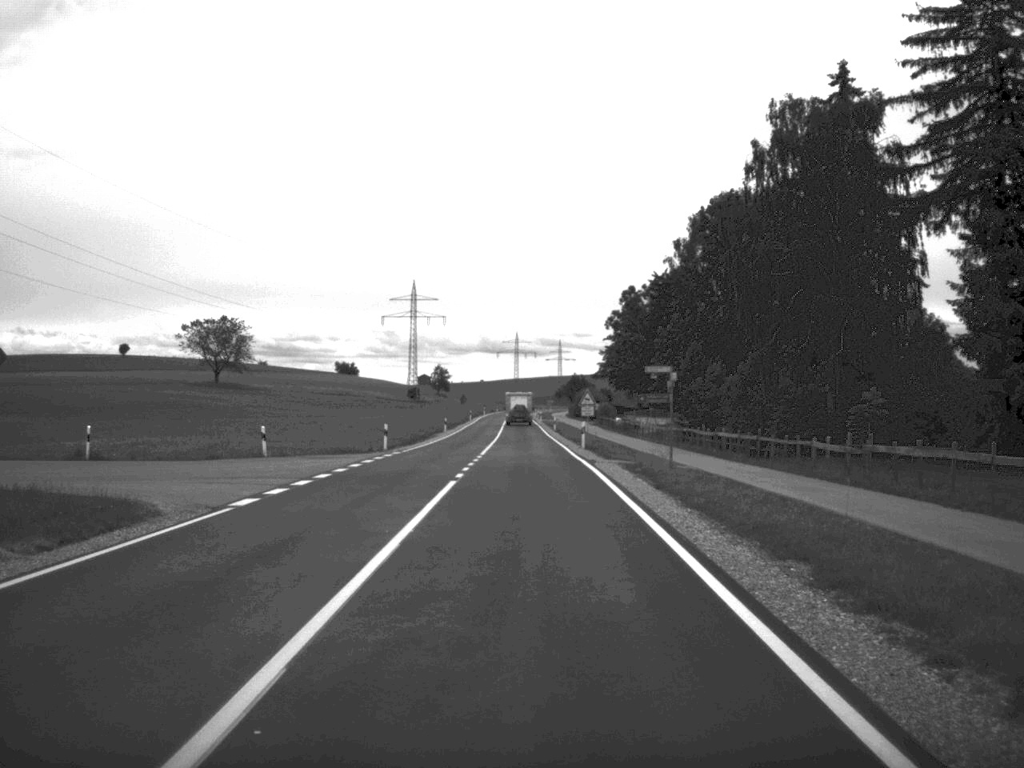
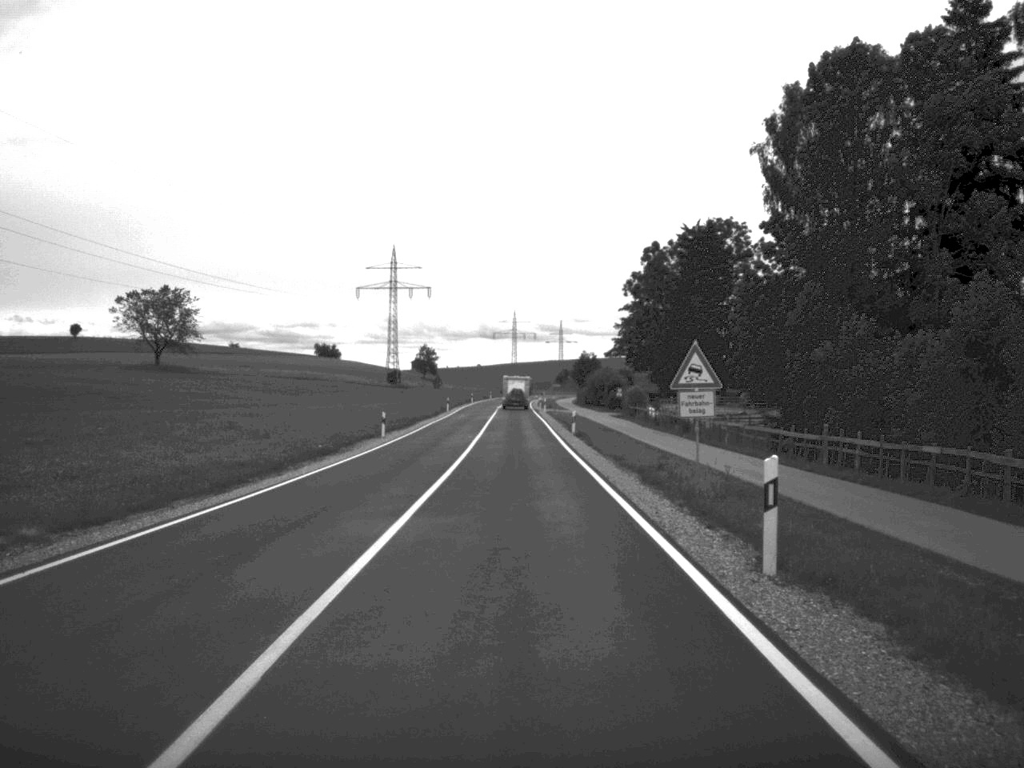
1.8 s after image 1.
(+0.1, +37.8) m; 0°
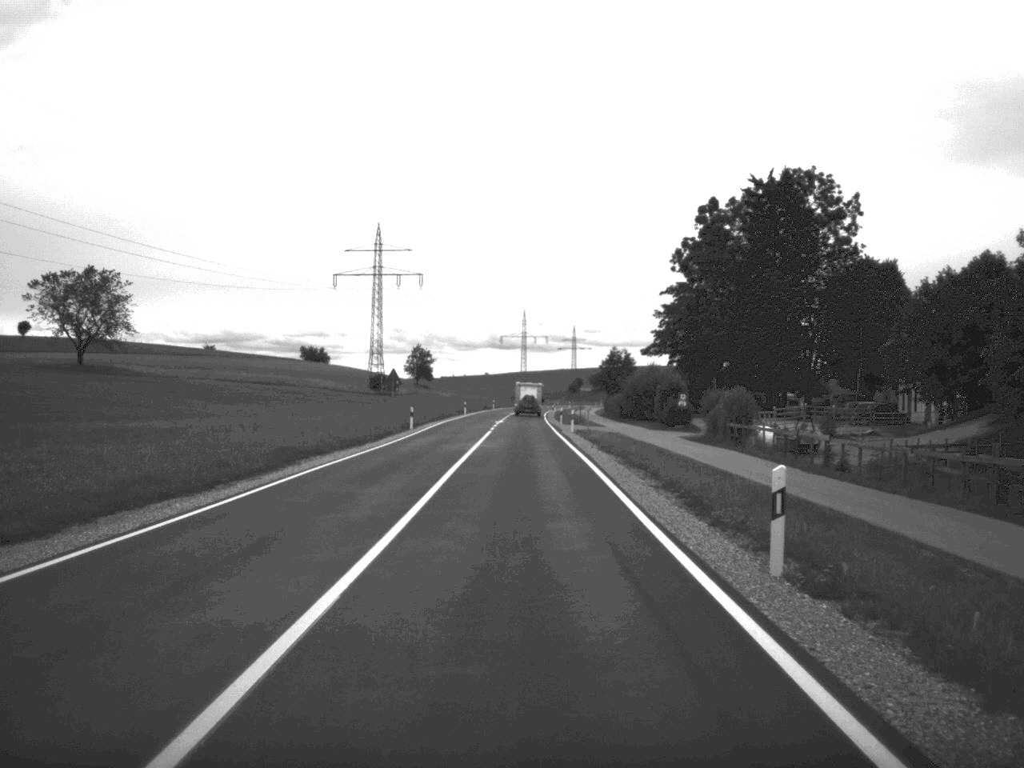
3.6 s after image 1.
(-0.2, +39.8) m; 0°
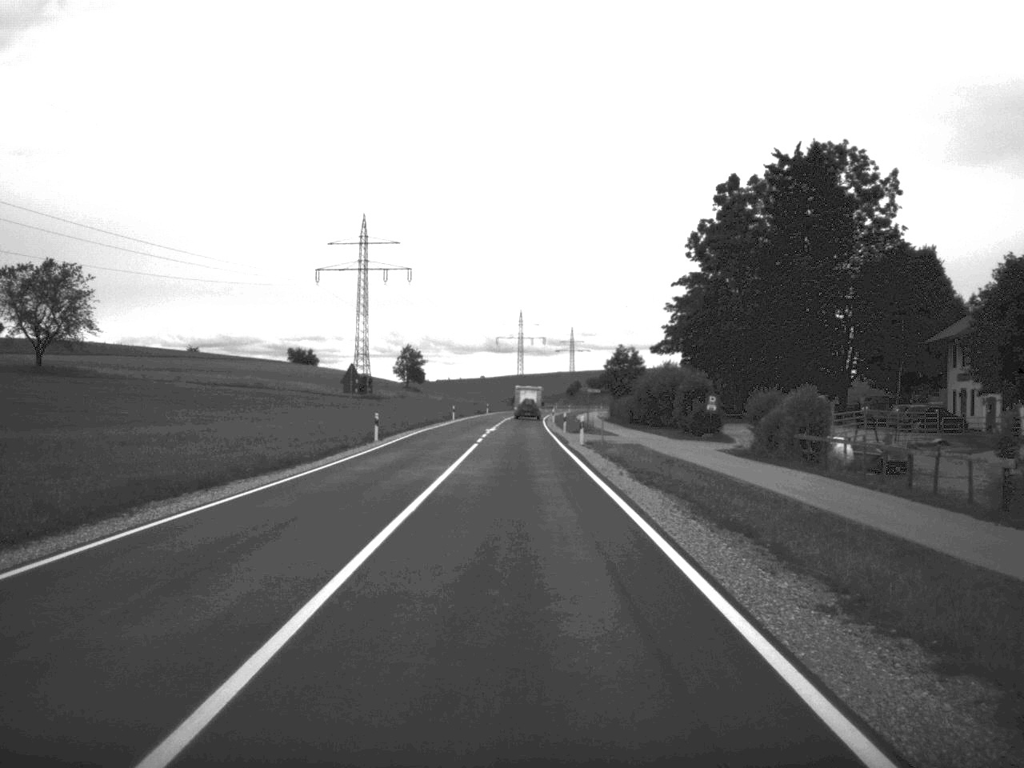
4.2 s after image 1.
(0.0, +13.1) m; 0°
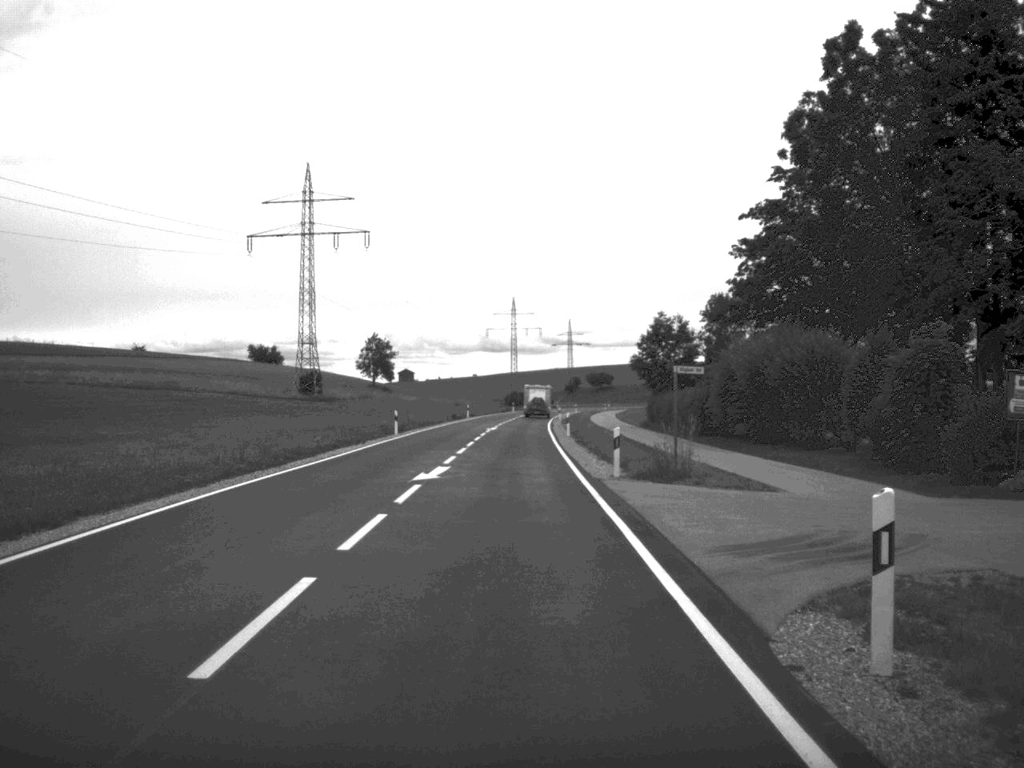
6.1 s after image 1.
(0.0, +40.1) m; 0°
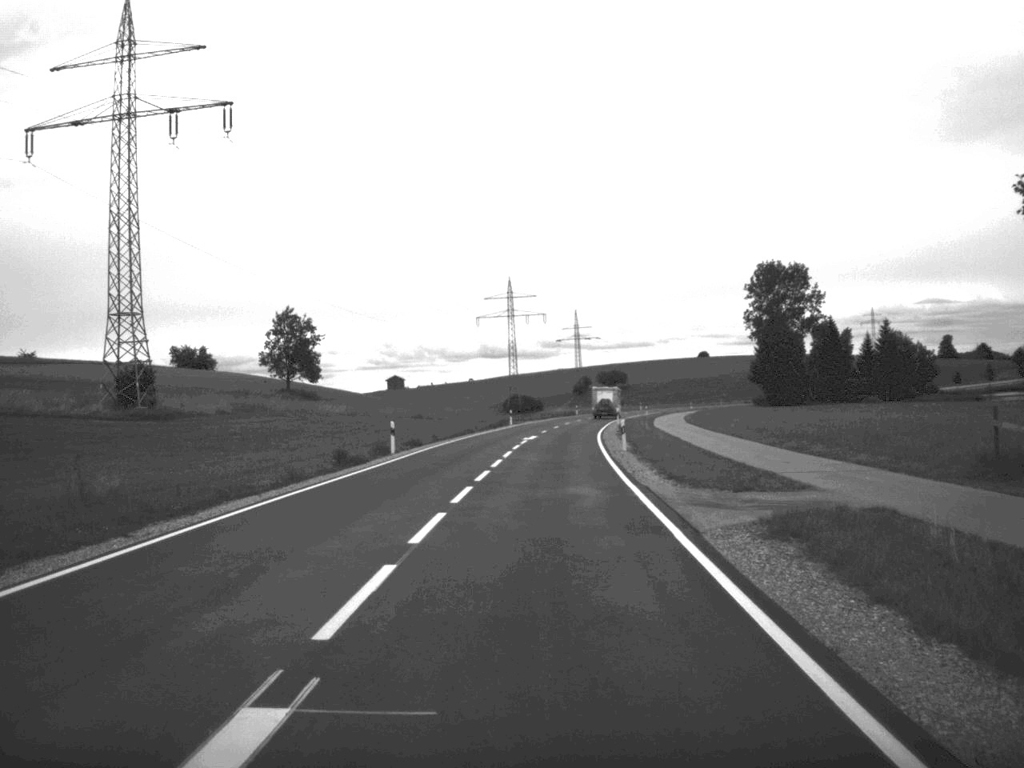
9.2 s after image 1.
(-0.4, +63.5) m; 0°
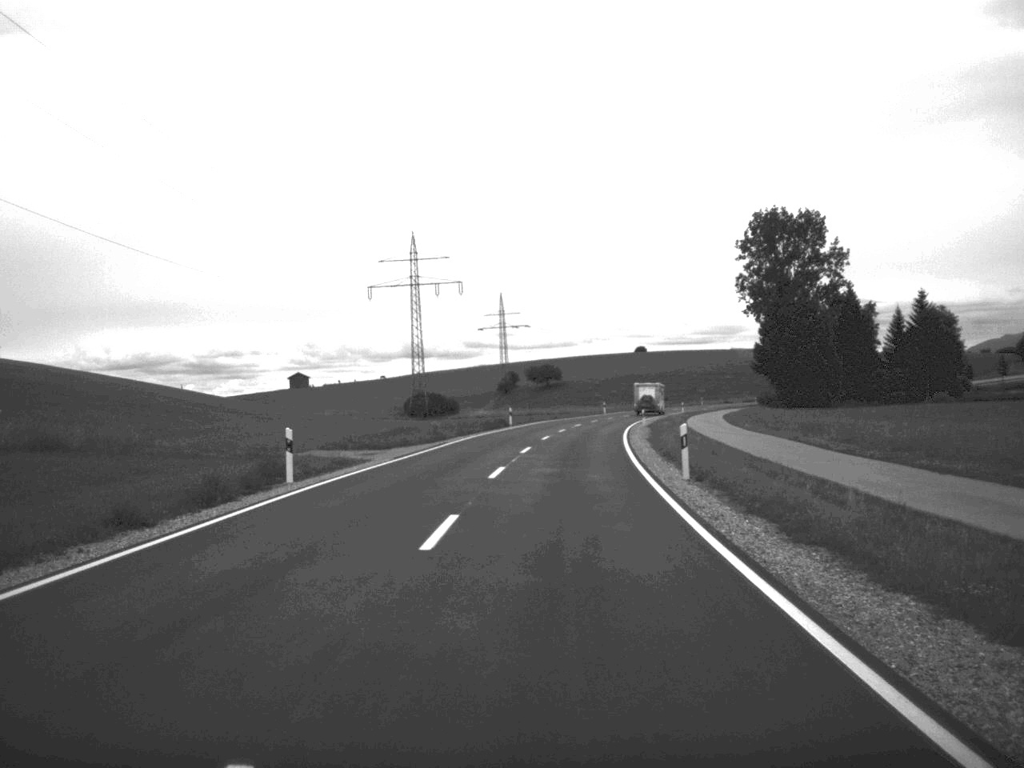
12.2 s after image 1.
(+1.9, +66.0) m; +3°
